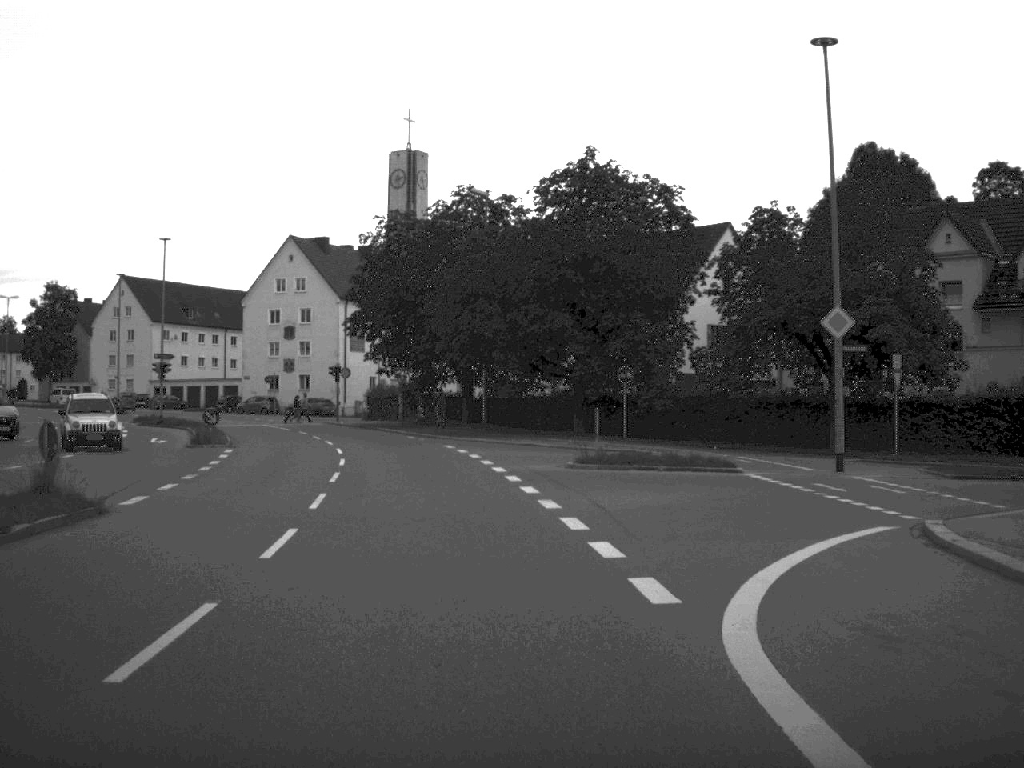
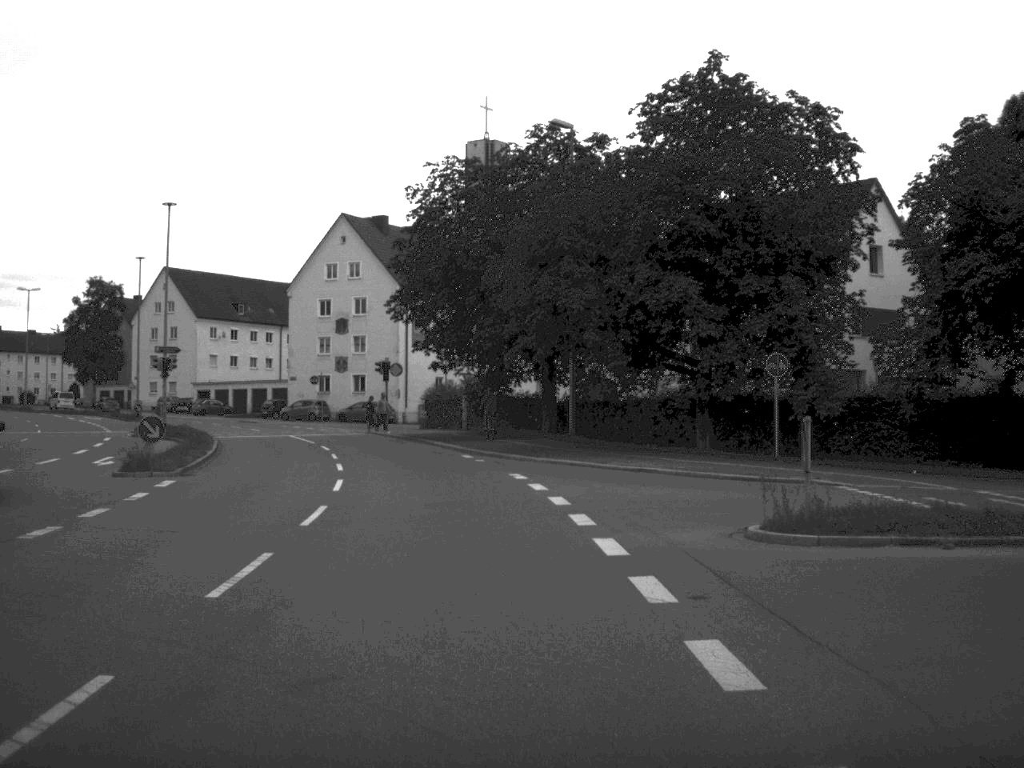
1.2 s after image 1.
(-0.5, +14.7) m; -4°
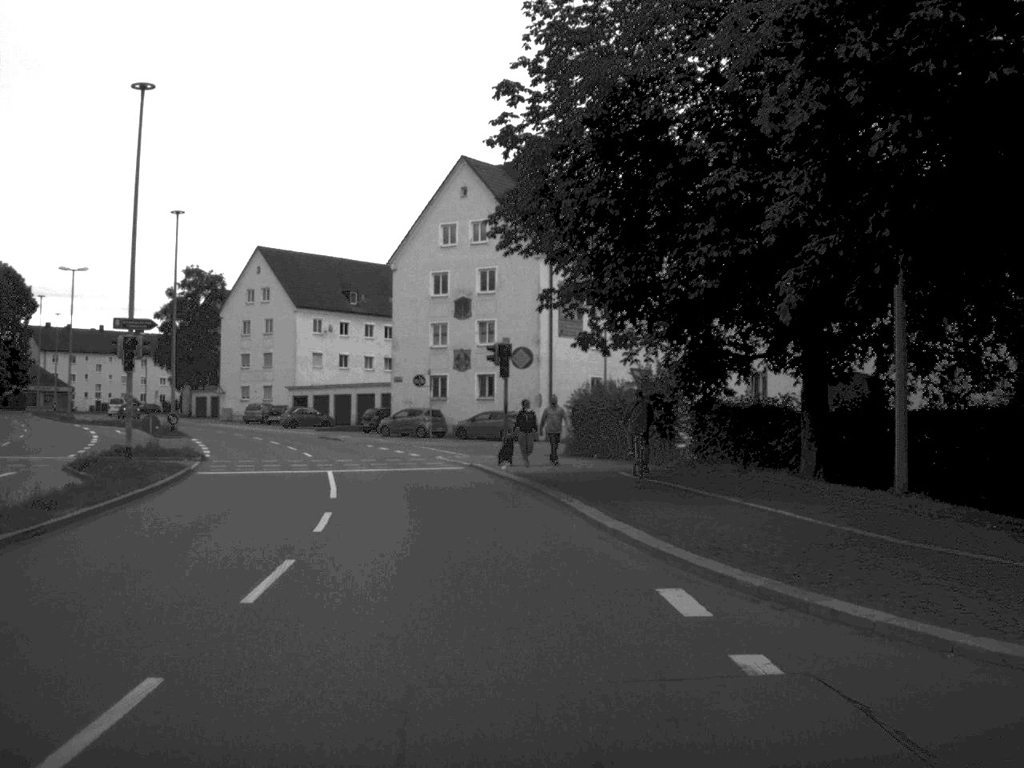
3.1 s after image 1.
(-1.4, +23.7) m; -7°
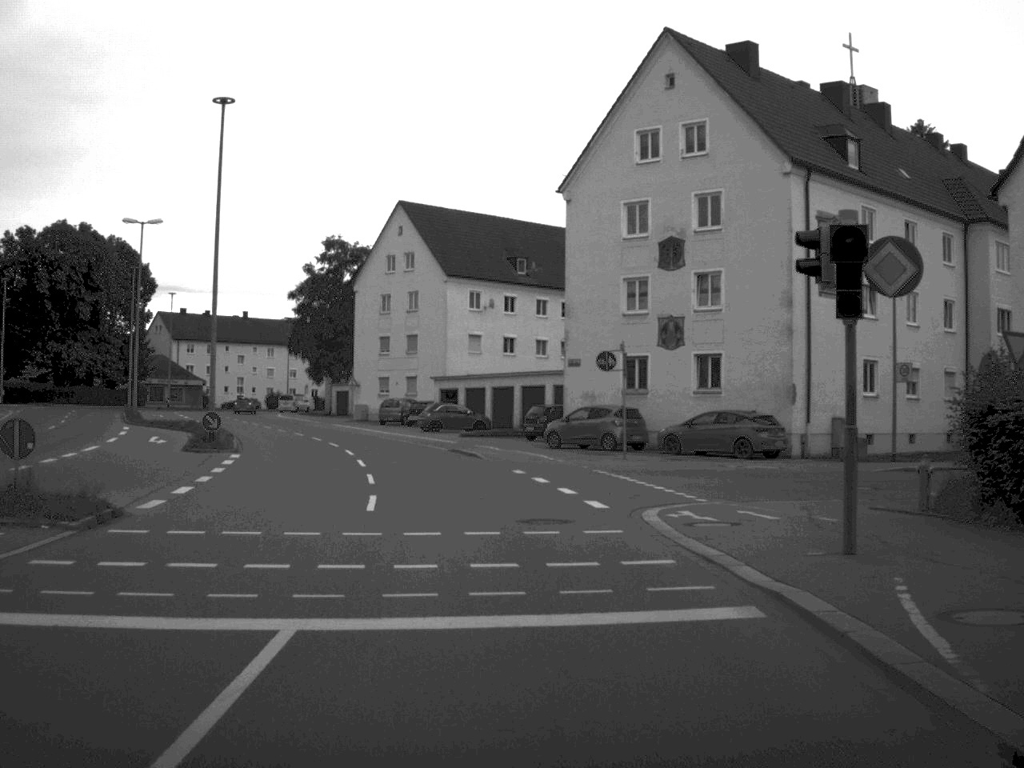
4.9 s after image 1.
(-1.7, +22.1) m; -8°
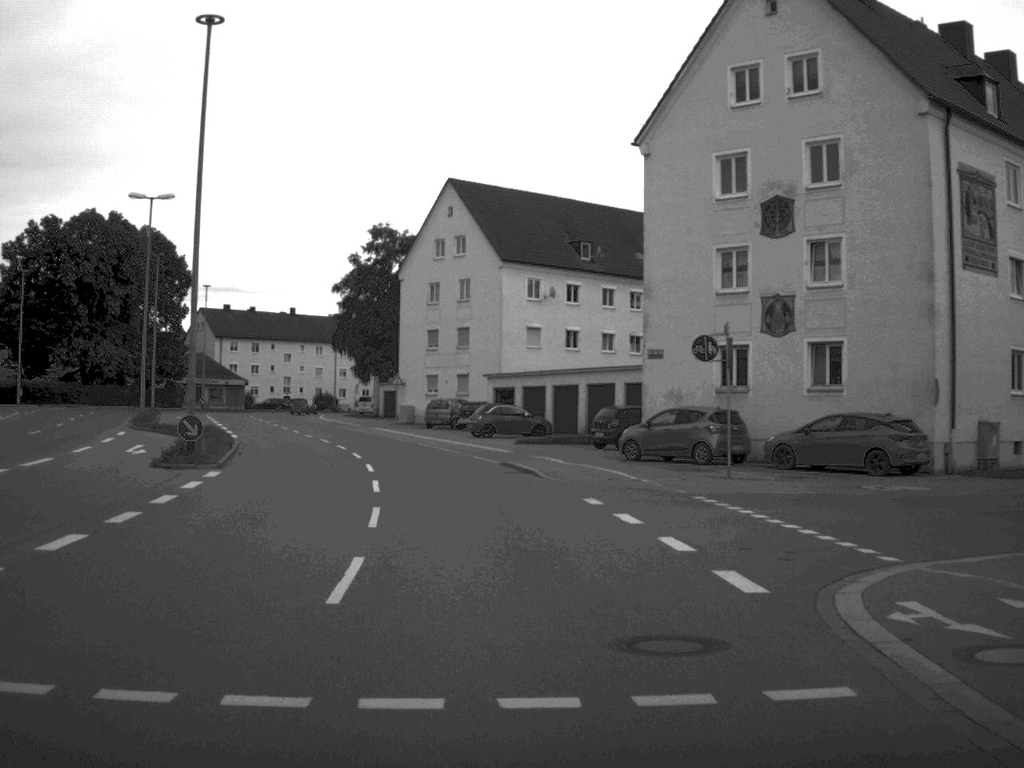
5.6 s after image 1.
(-0.2, +8.6) m; -3°
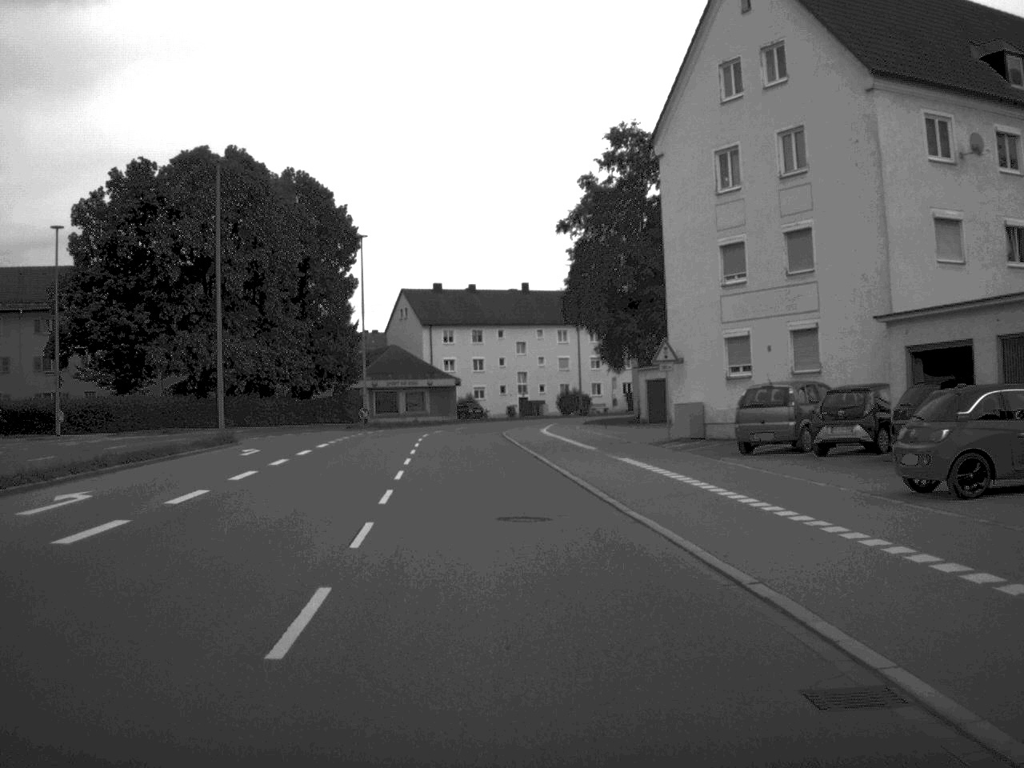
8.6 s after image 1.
(-3.7, +38.0) m; -12°
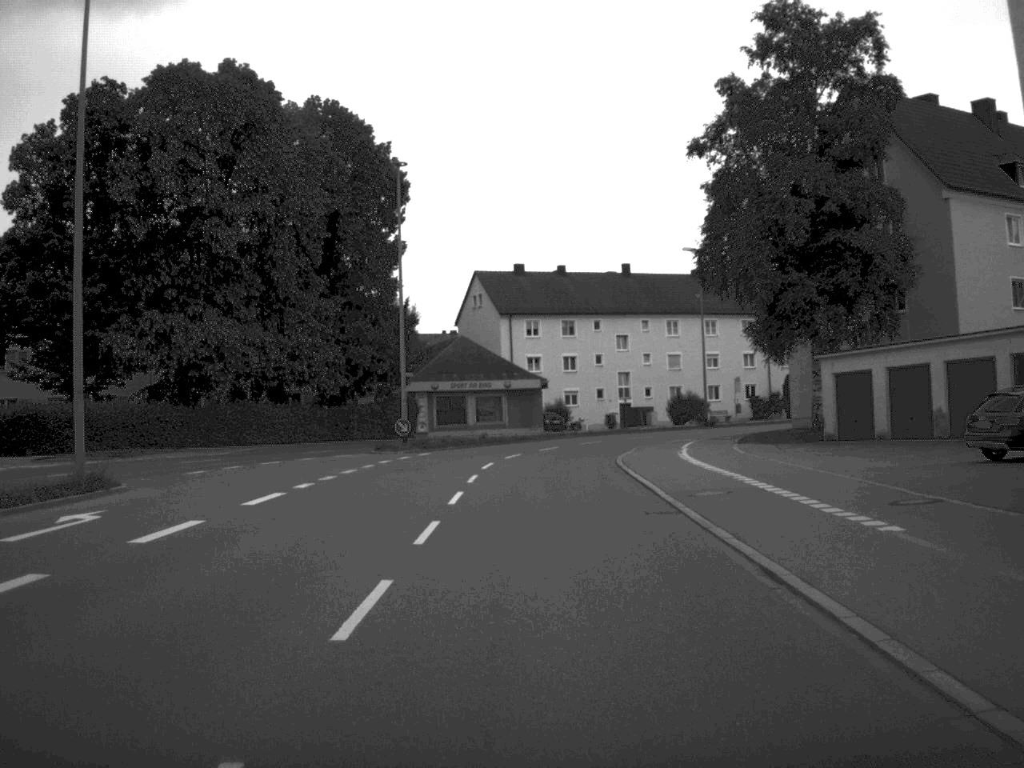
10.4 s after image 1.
(-1.0, +22.9) m; -4°
